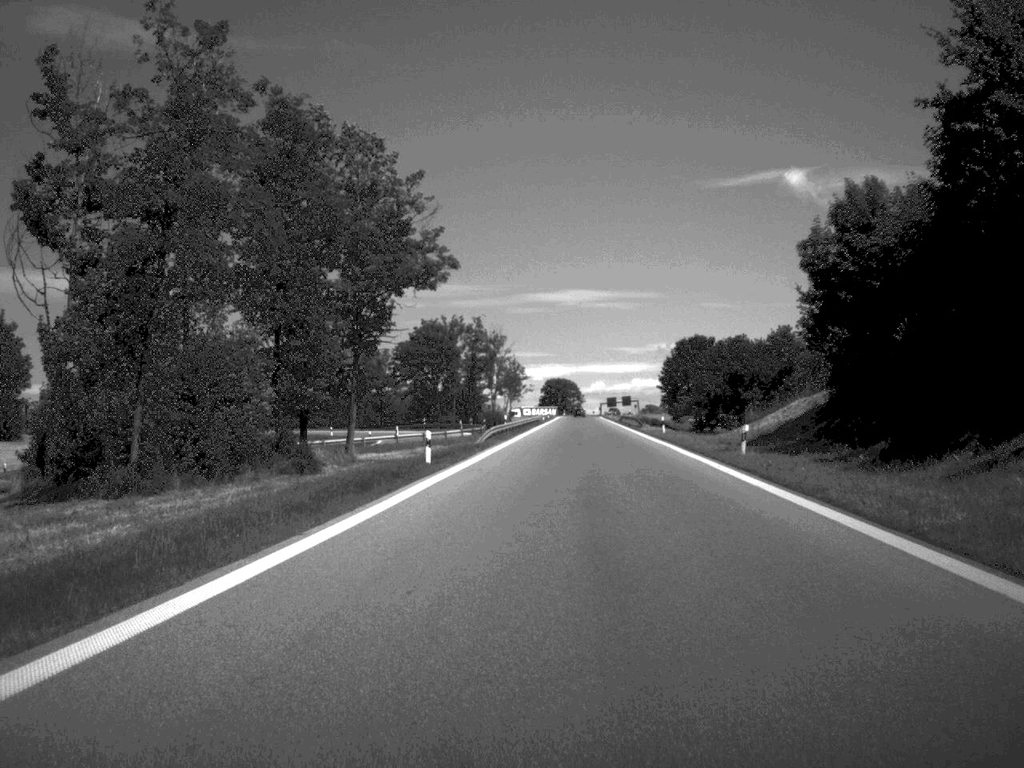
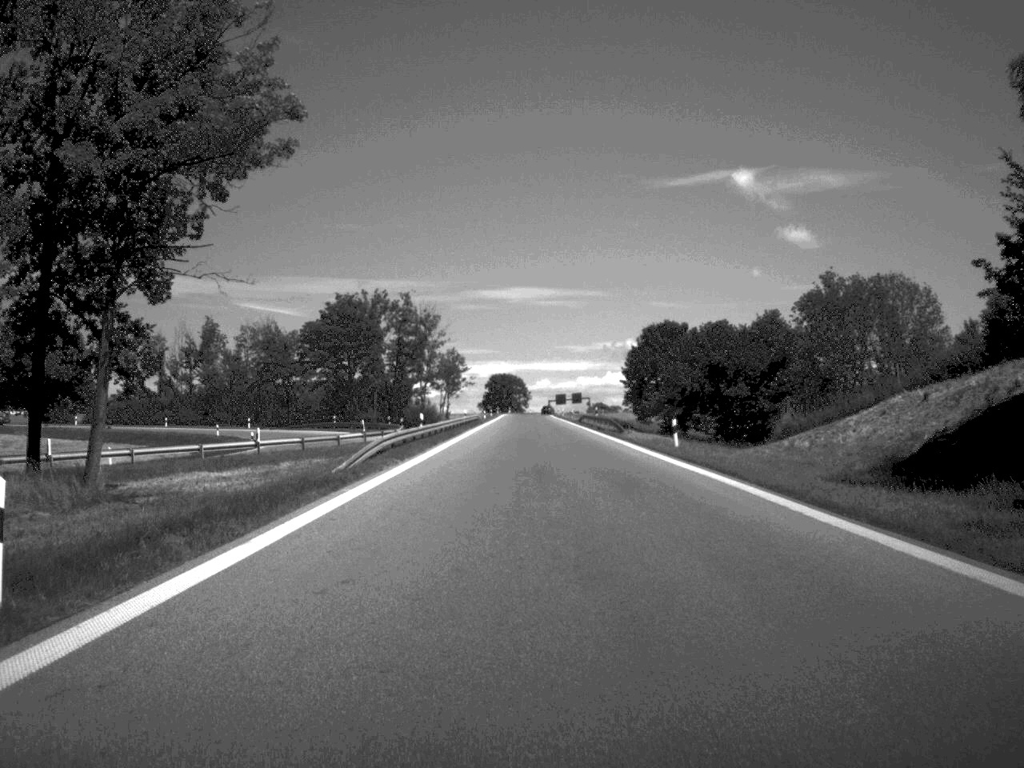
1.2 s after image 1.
(+0.7, +27.0) m; +2°
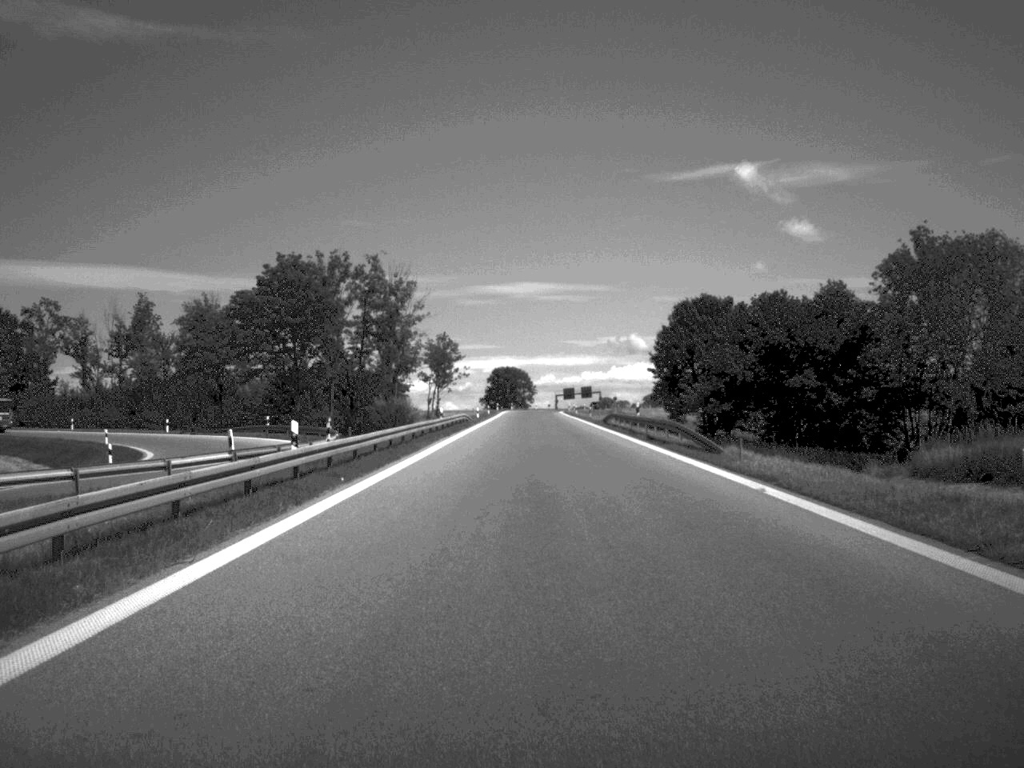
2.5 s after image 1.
(0.0, +29.2) m; 0°
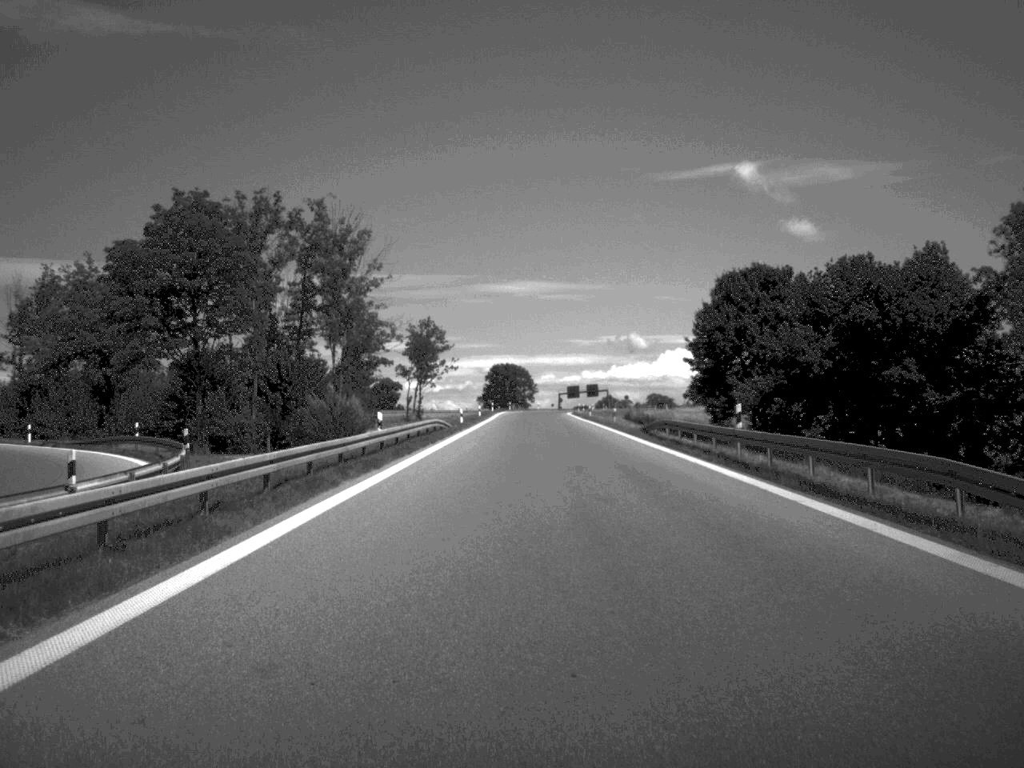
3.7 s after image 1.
(-0.1, +26.6) m; 0°
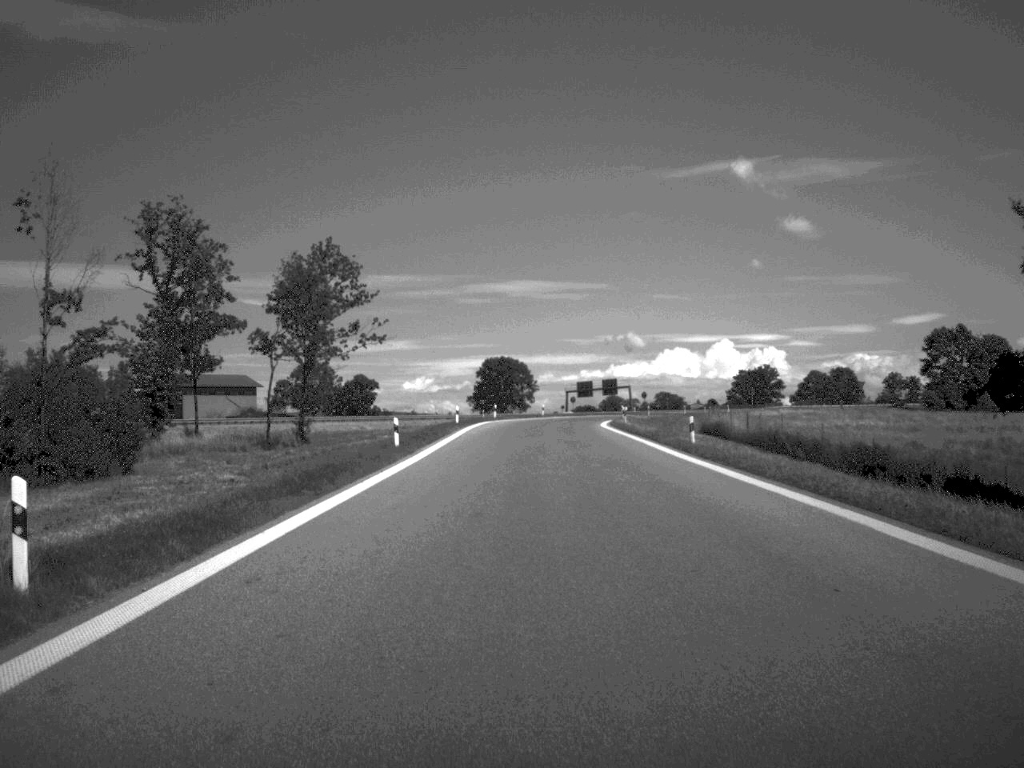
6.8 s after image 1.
(0.0, +65.0) m; 0°
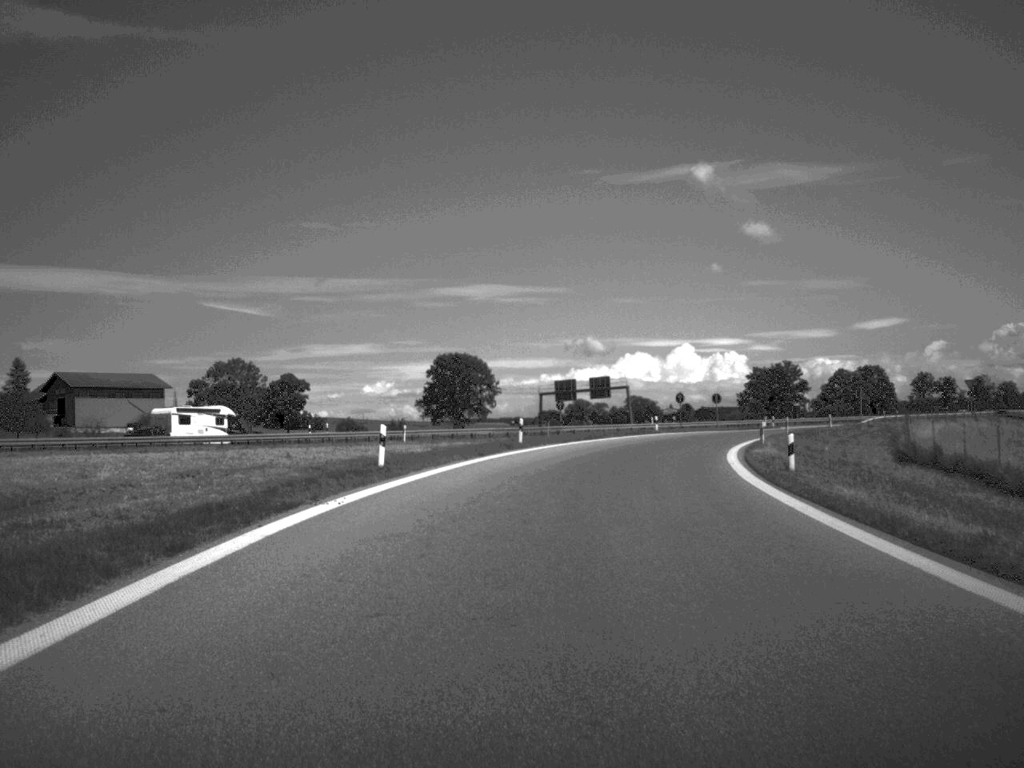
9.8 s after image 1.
(0.0, +60.0) m; +2°
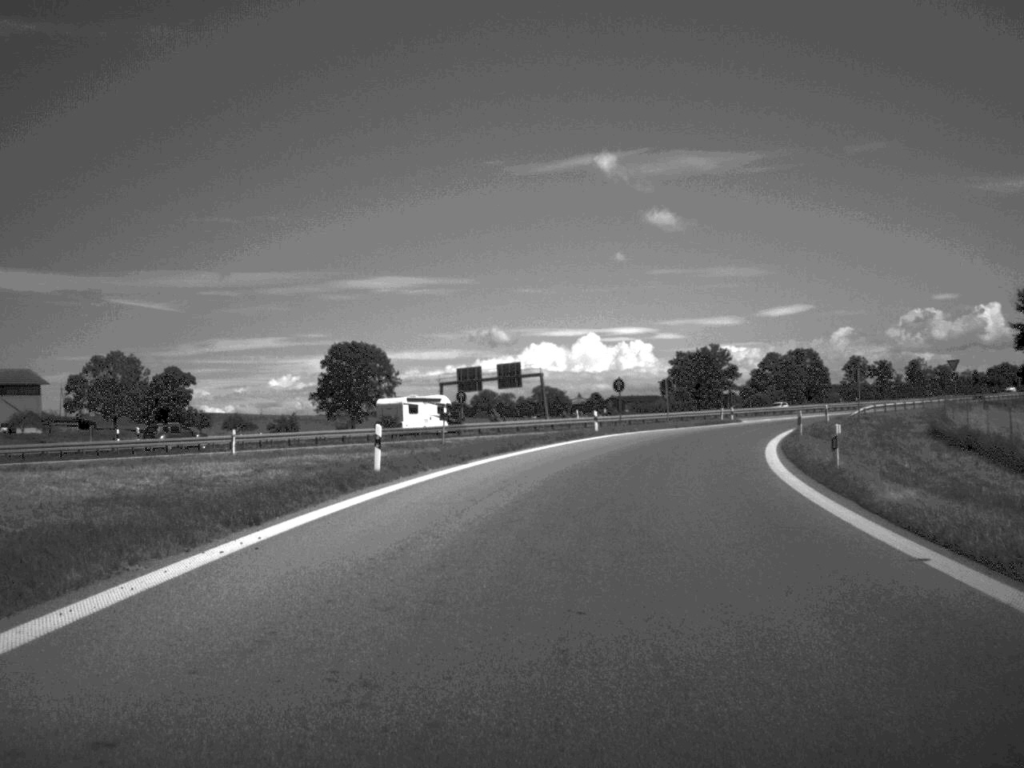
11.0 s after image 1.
(+0.8, +22.2) m; +4°
